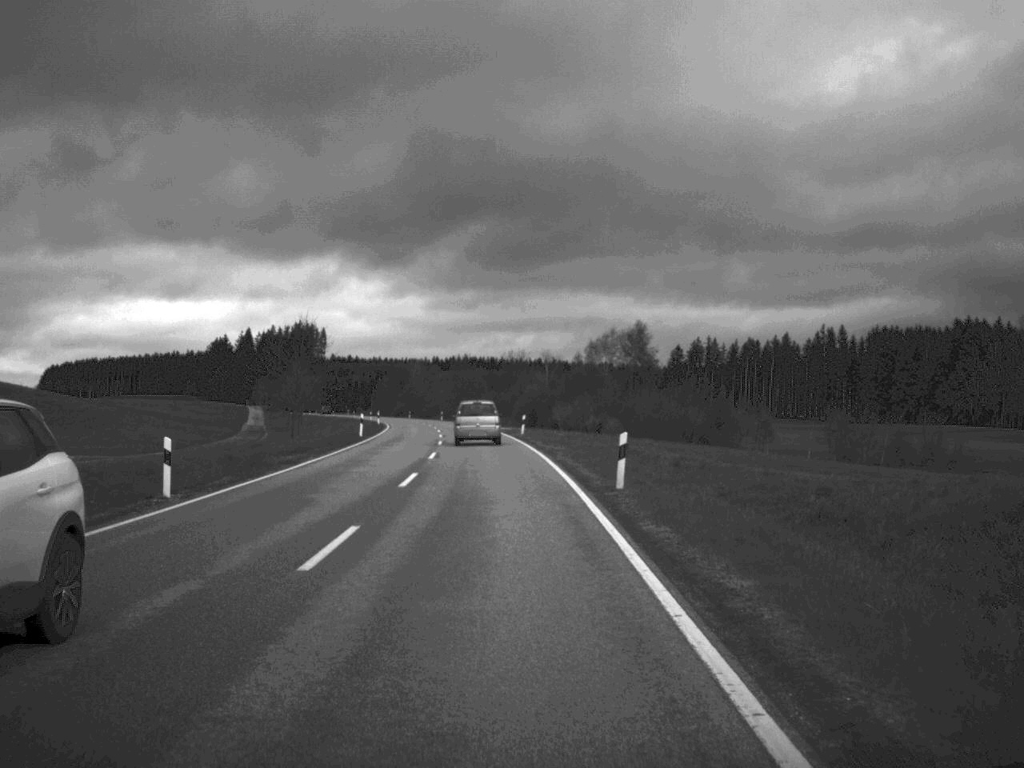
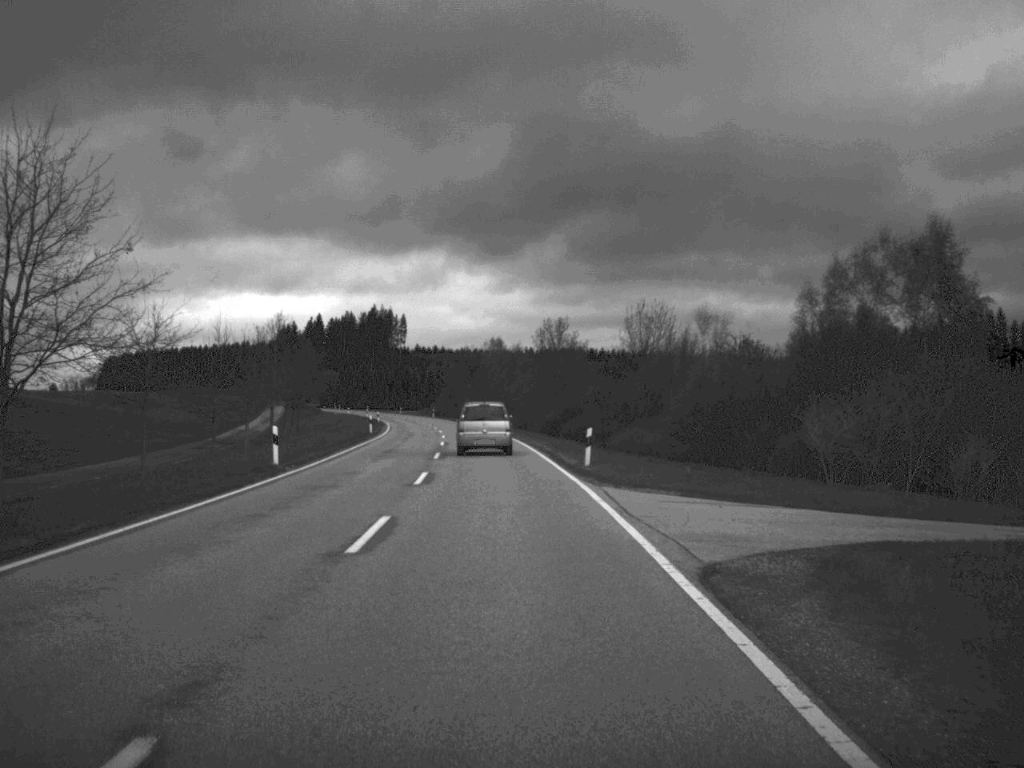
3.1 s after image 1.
(-2.9, +68.6) m; -4°
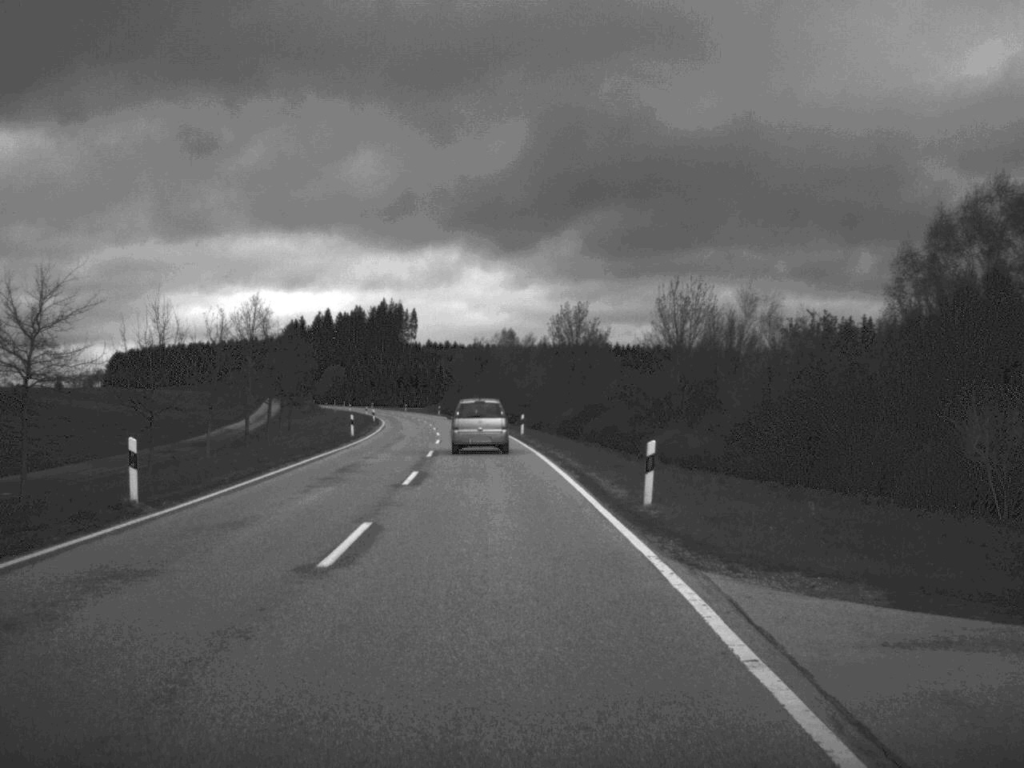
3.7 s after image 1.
(-0.1, +12.7) m; -1°
